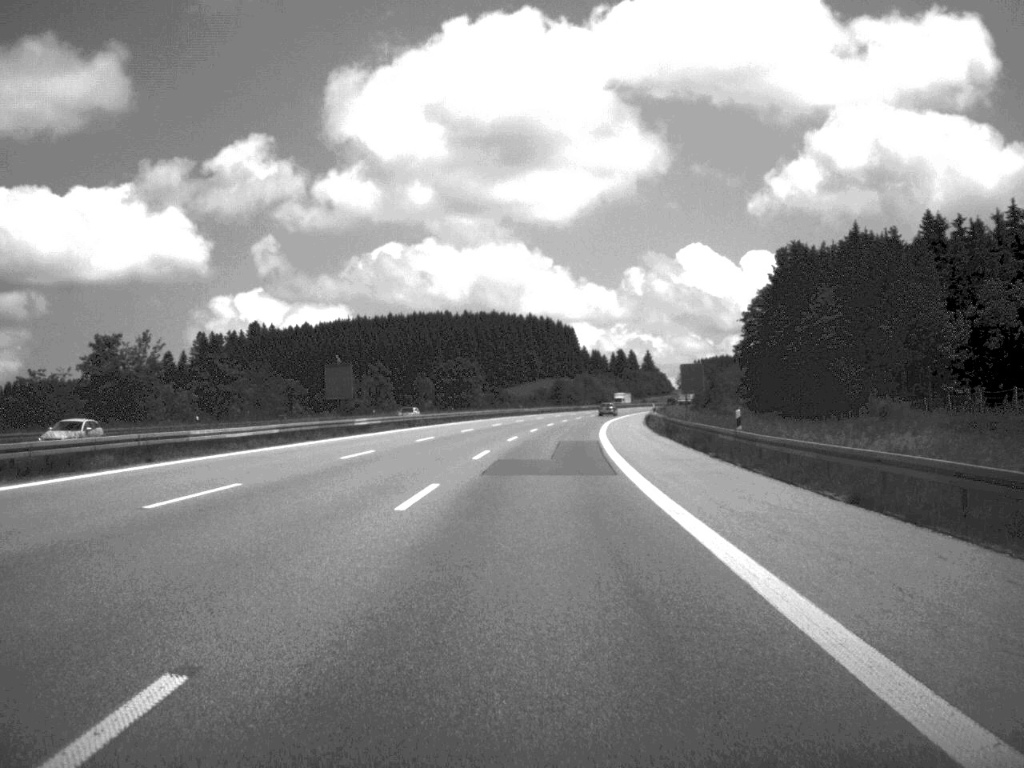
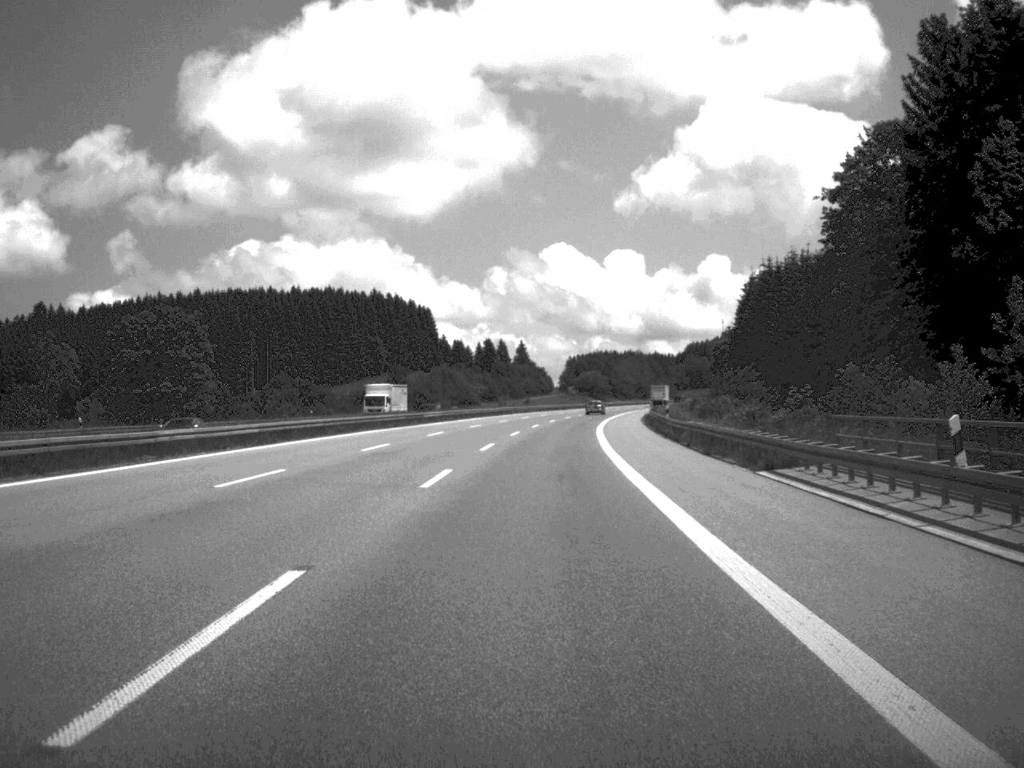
(+6.1, +115.5) m; +6°
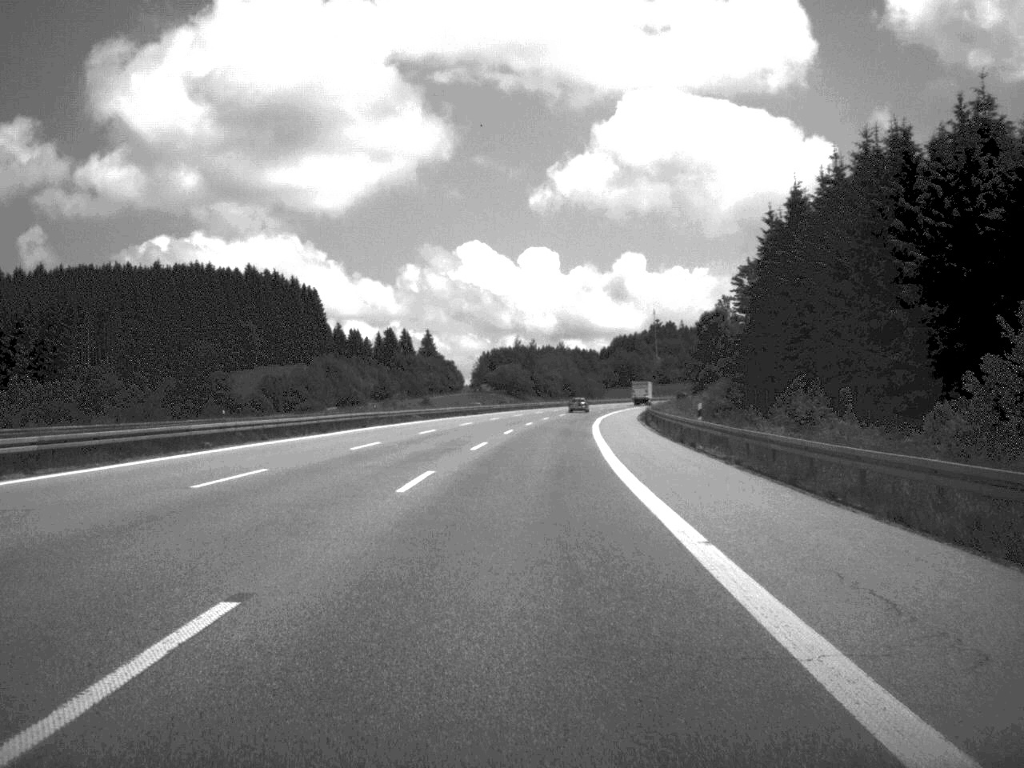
(+2.3, +70.5) m; +4°
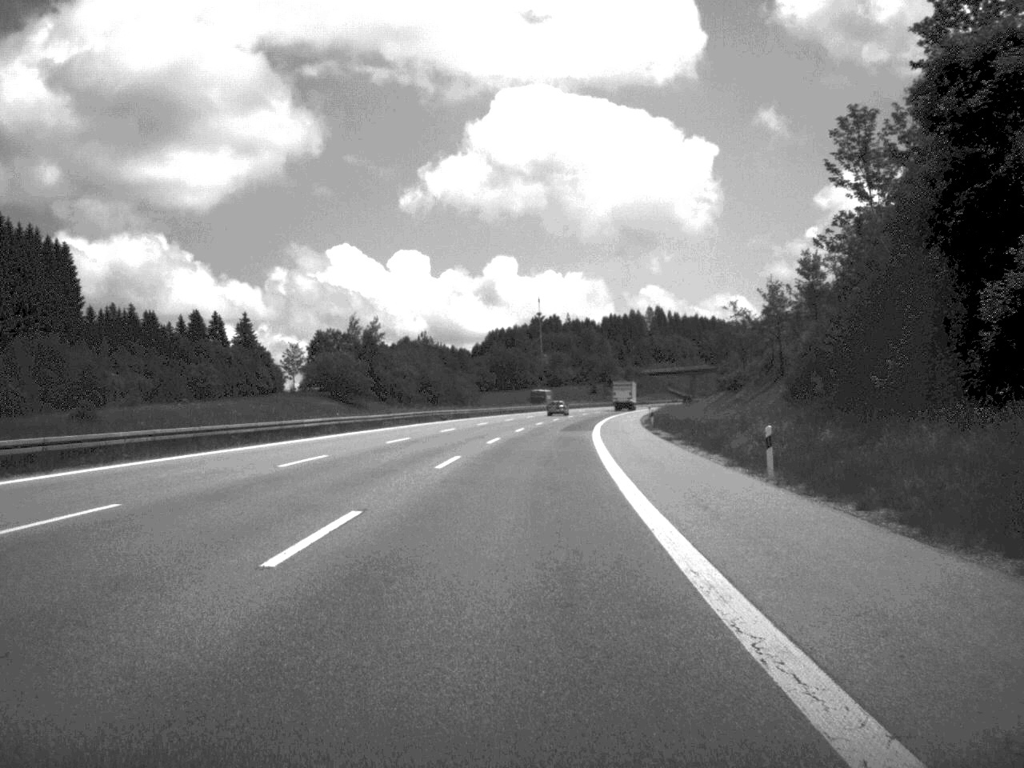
(+5.5, +112.1) m; +5°
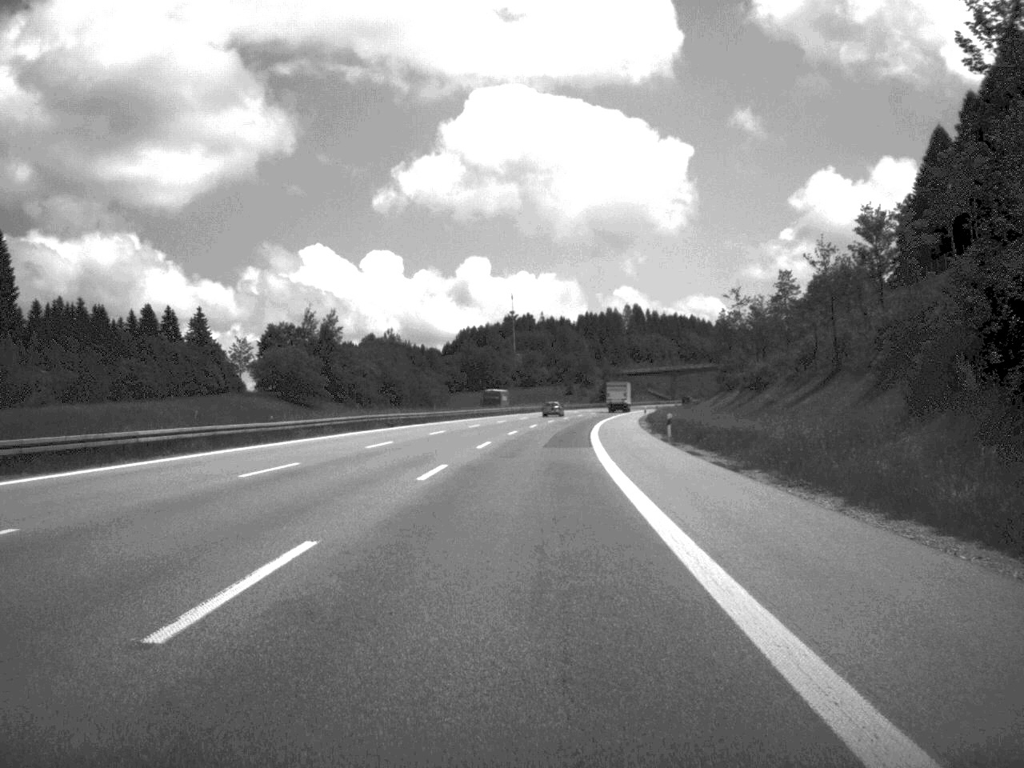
(+0.2, +21.0) m; +1°
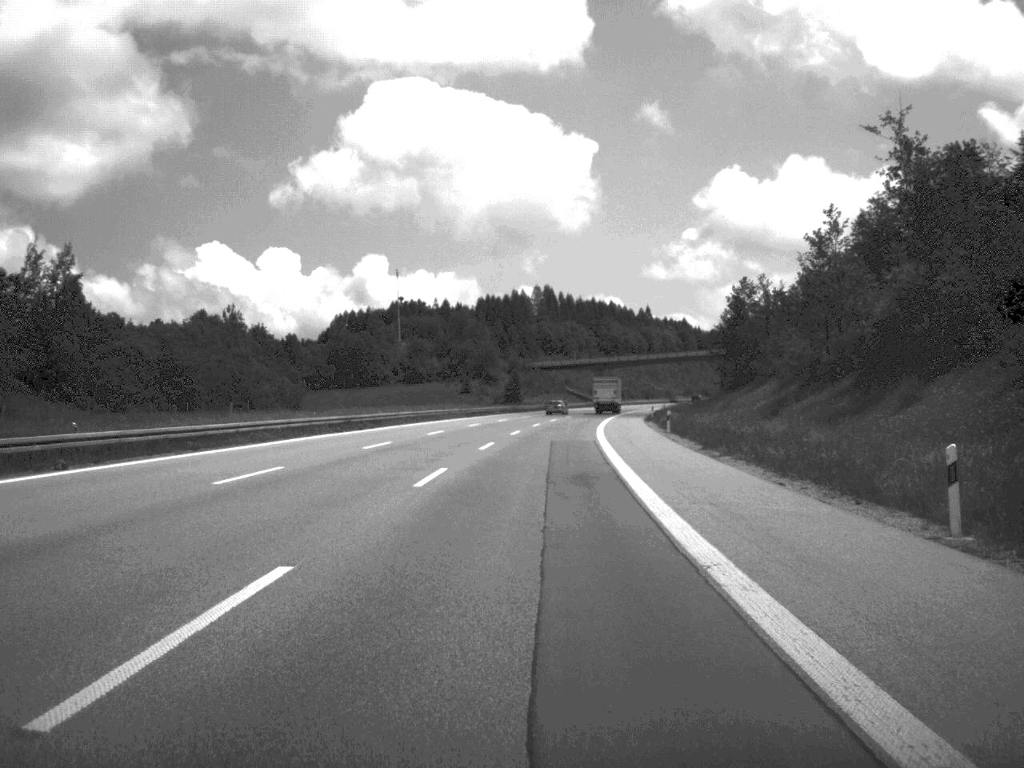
(+3.2, +88.0) m; +4°
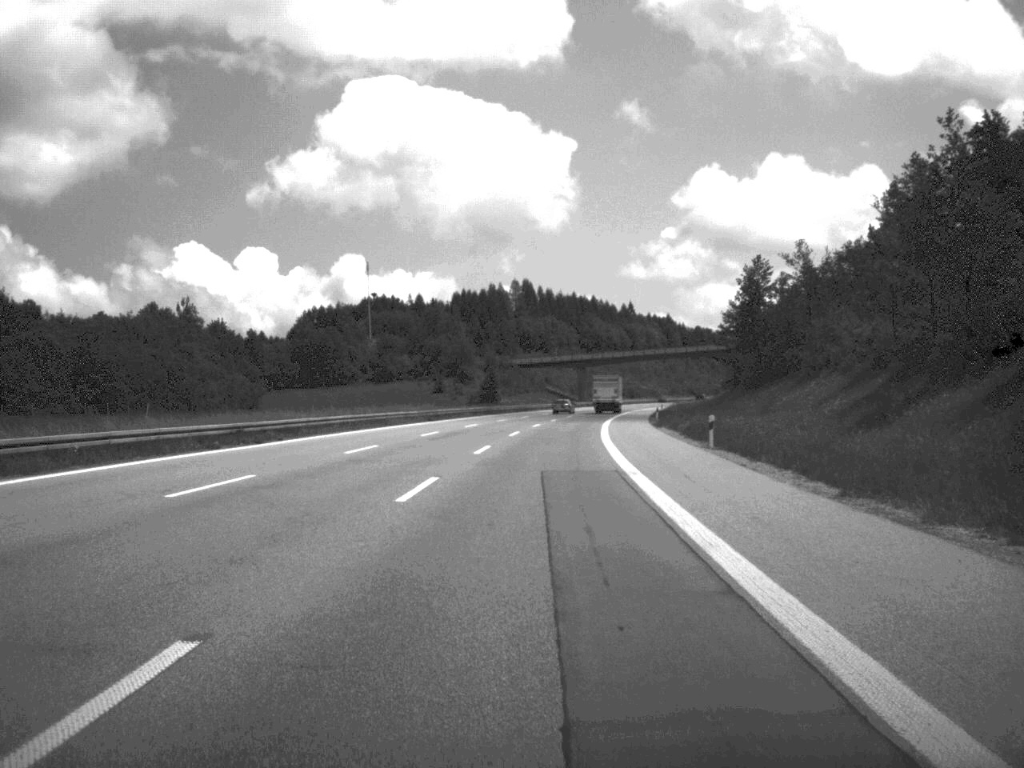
(+0.2, +20.7) m; +1°
